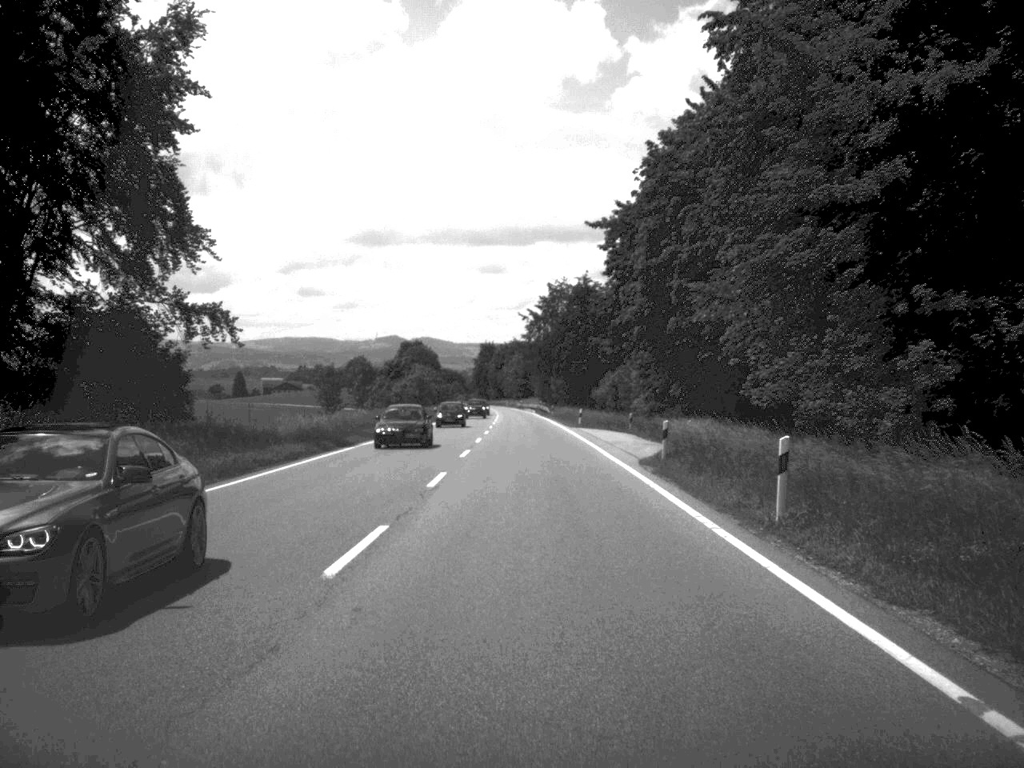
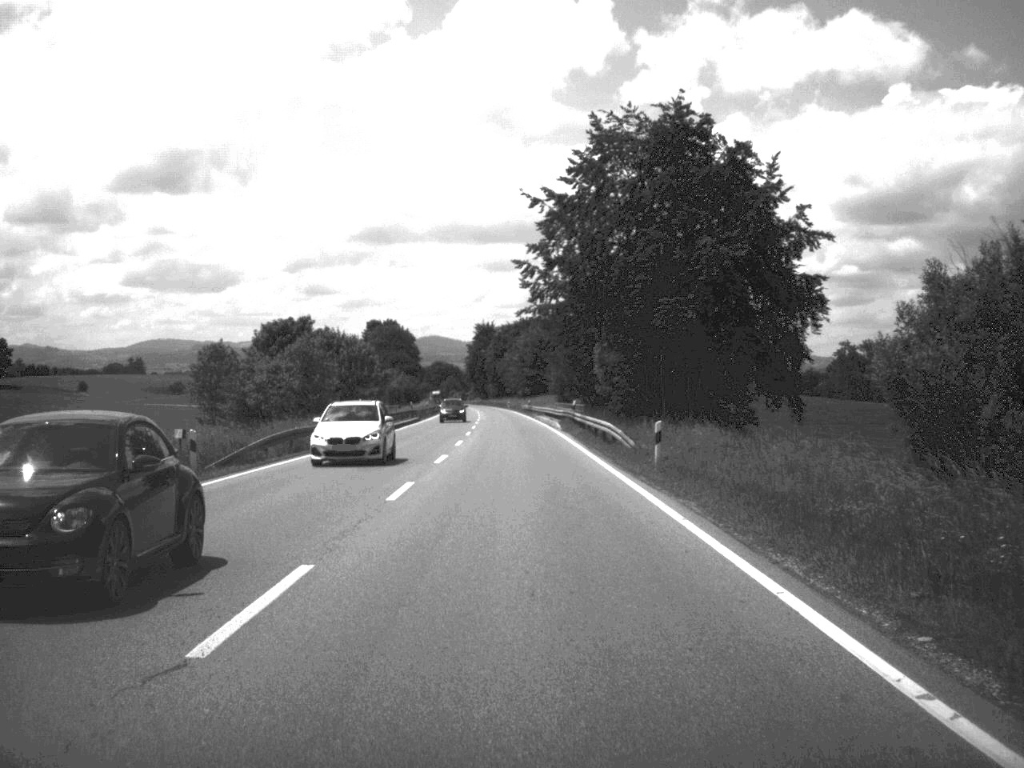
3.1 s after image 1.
(-0.3, +85.7) m; -1°
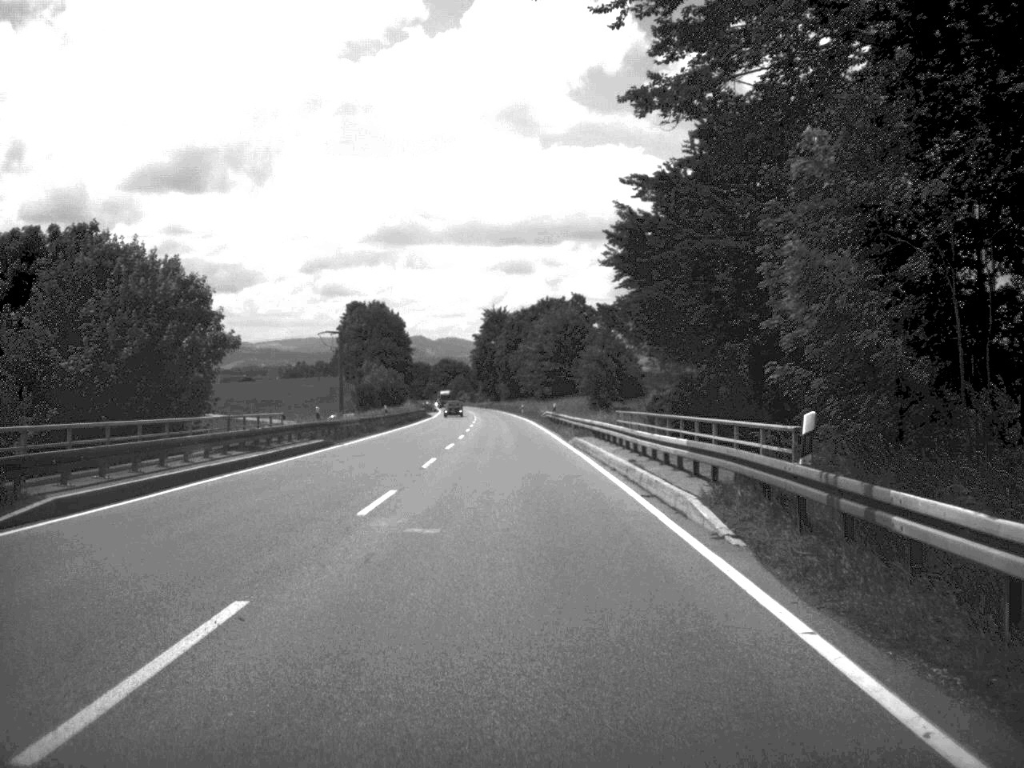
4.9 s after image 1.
(-0.4, +49.6) m; -1°
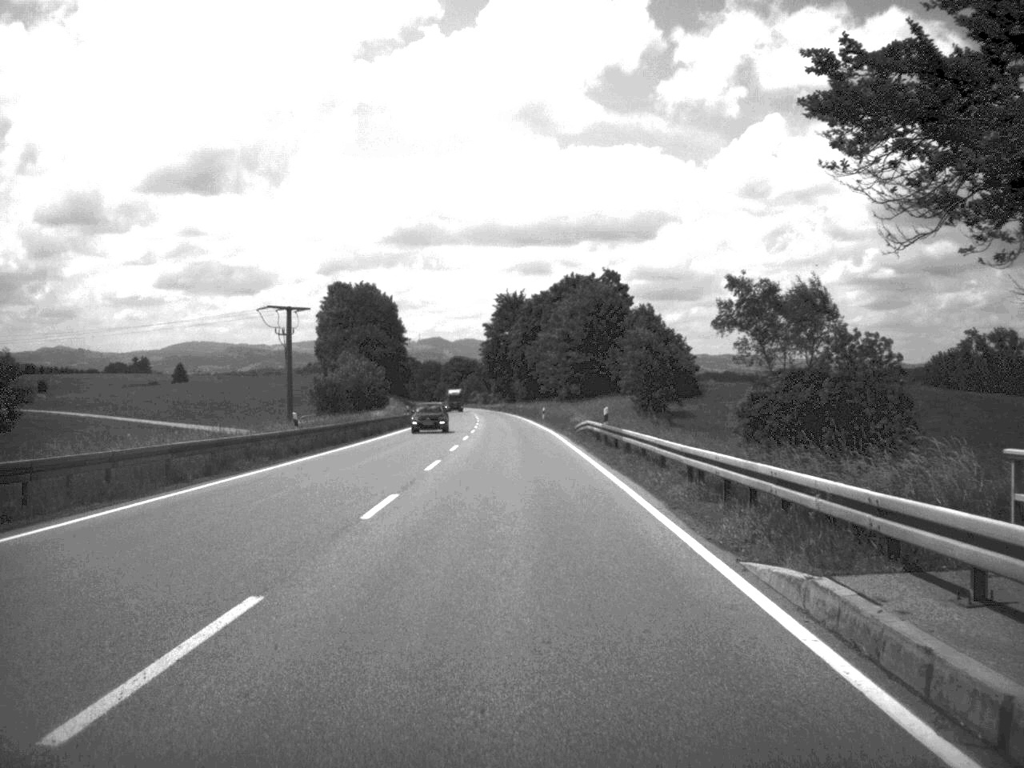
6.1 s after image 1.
(-0.3, +35.0) m; -1°
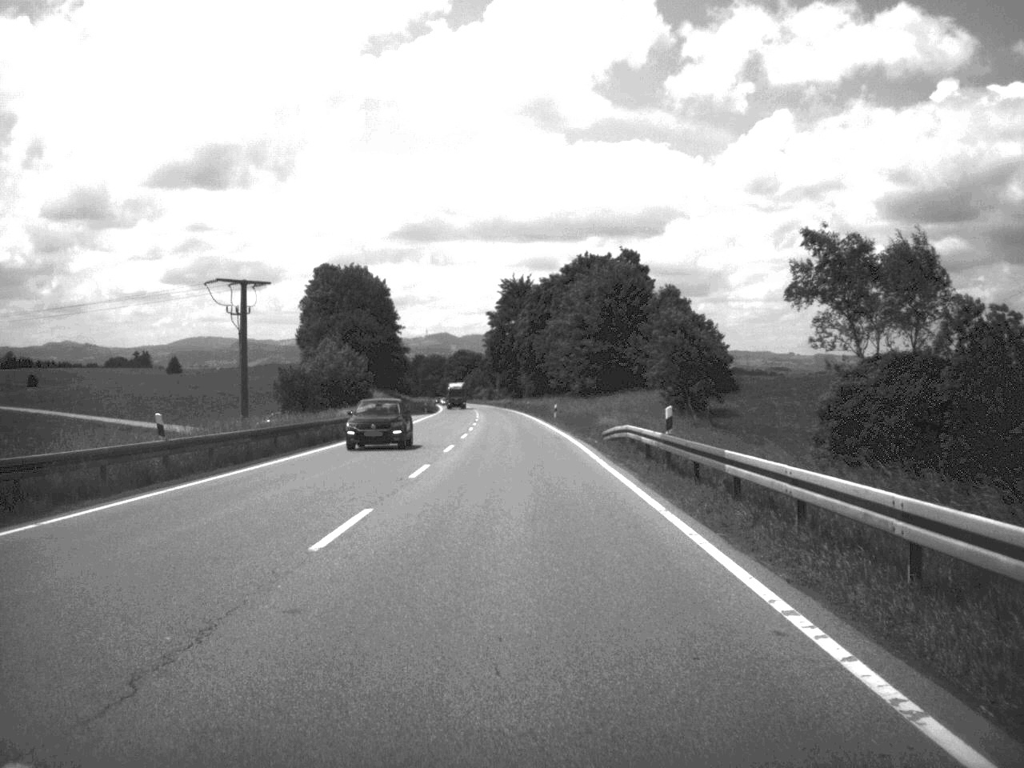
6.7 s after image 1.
(-0.1, +16.3) m; 0°
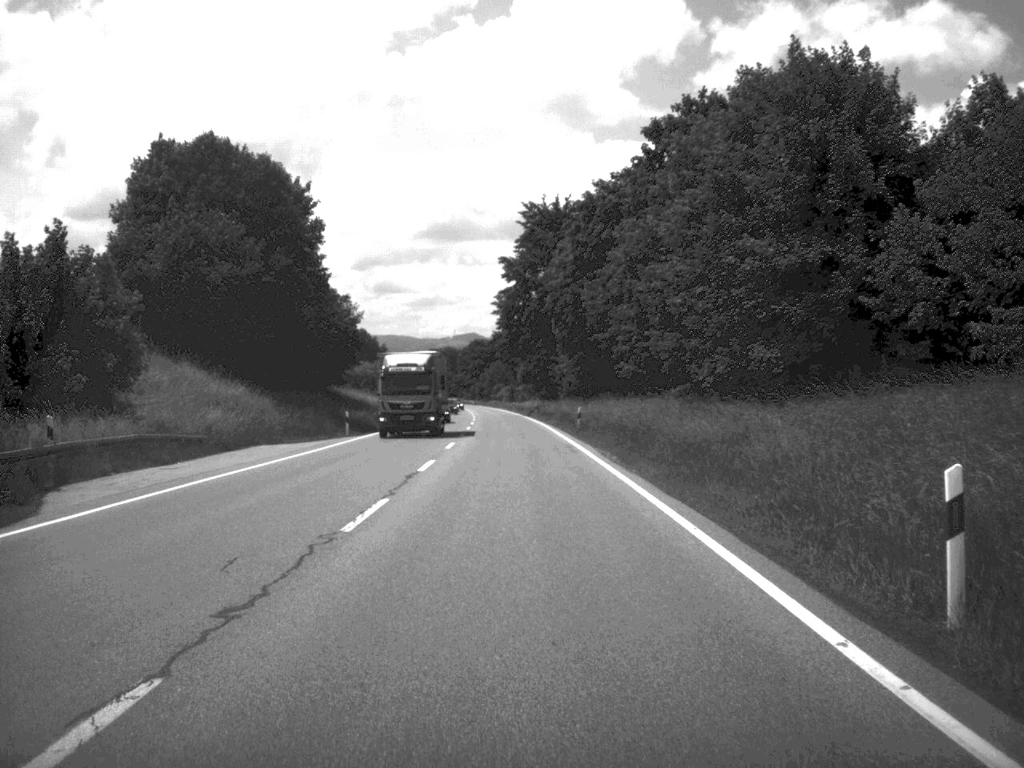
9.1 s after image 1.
(-0.9, +68.7) m; -2°
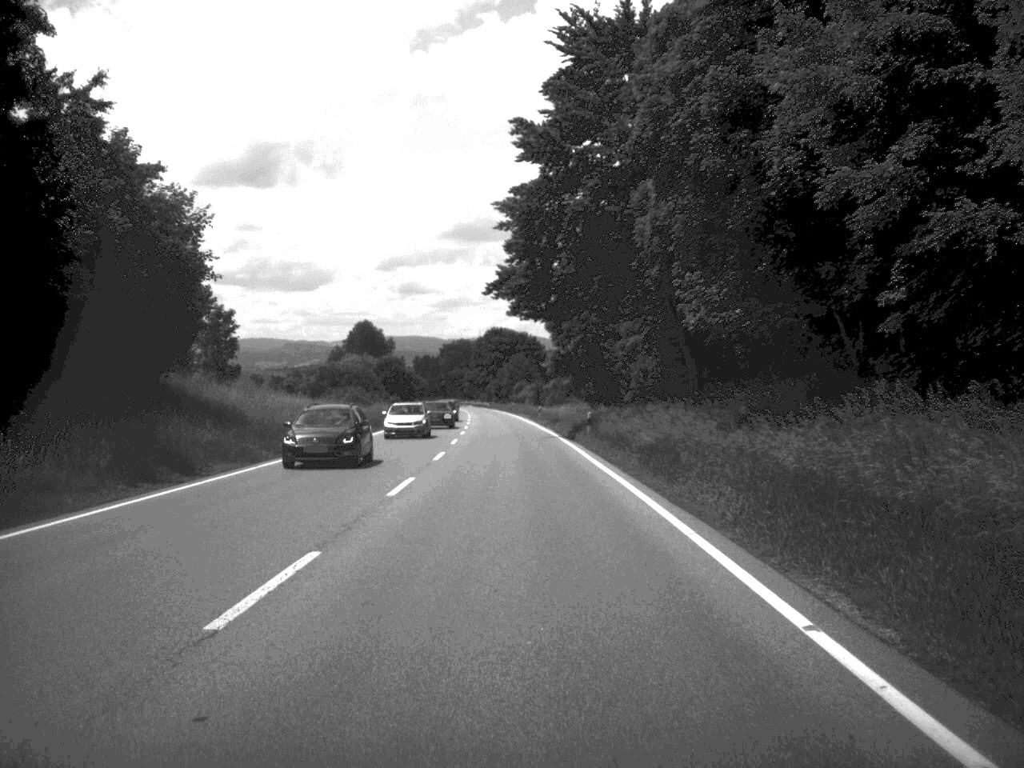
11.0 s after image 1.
(-0.6, +53.3) m; -1°
